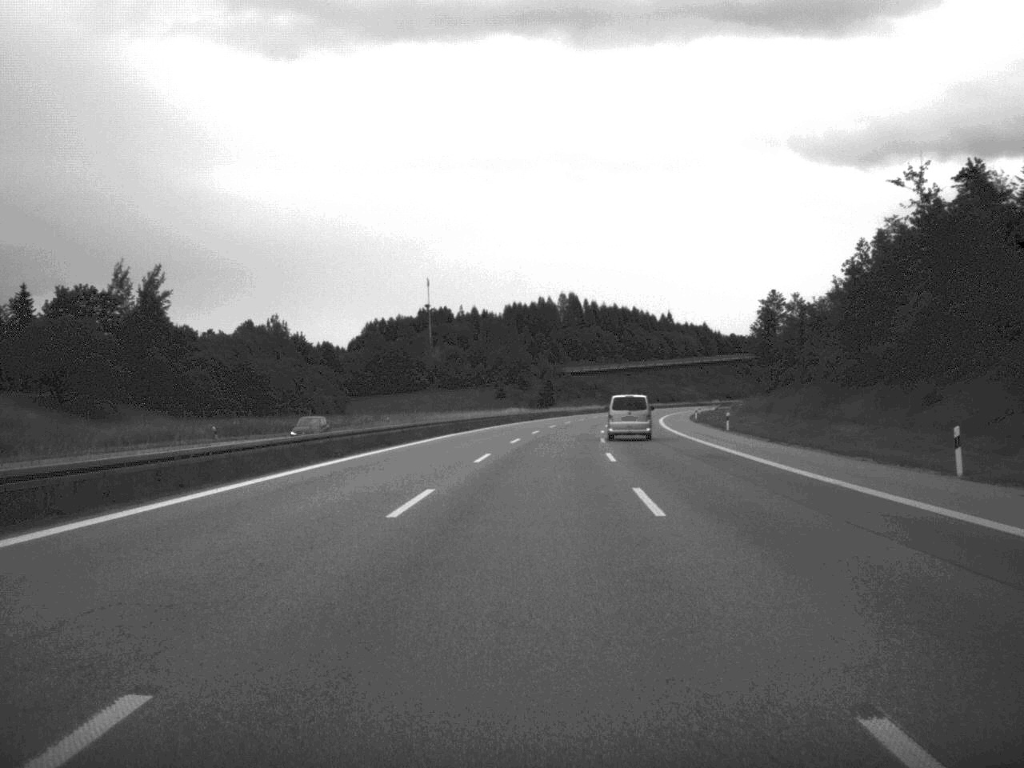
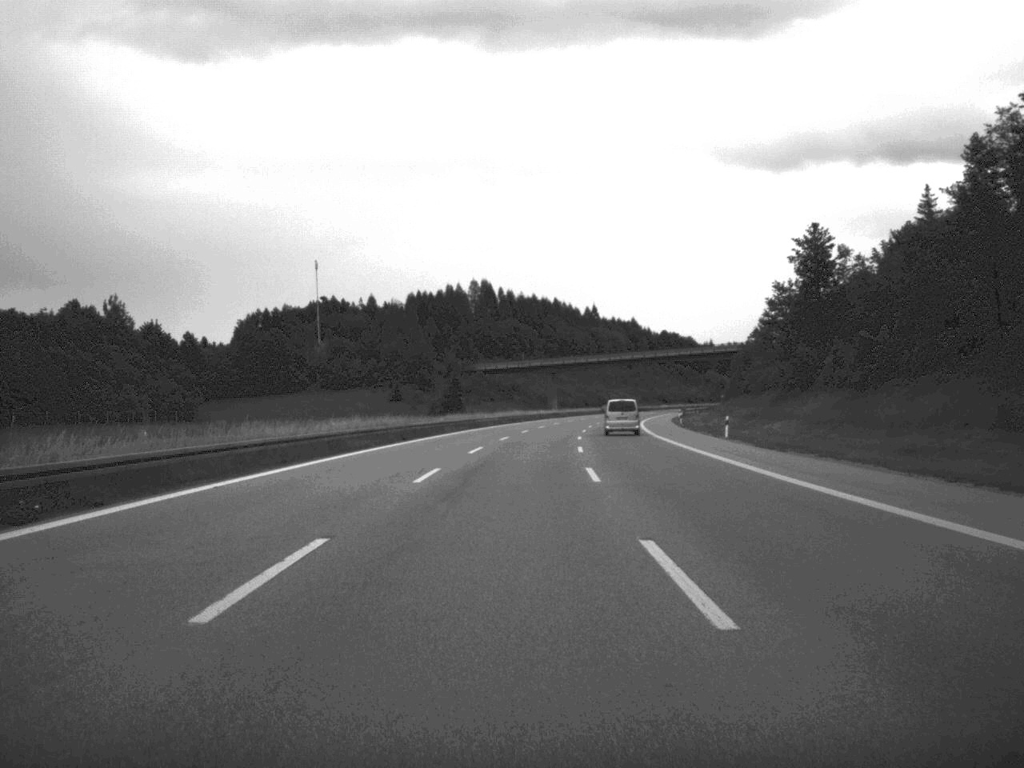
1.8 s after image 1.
(+2.1, +60.2) m; +4°
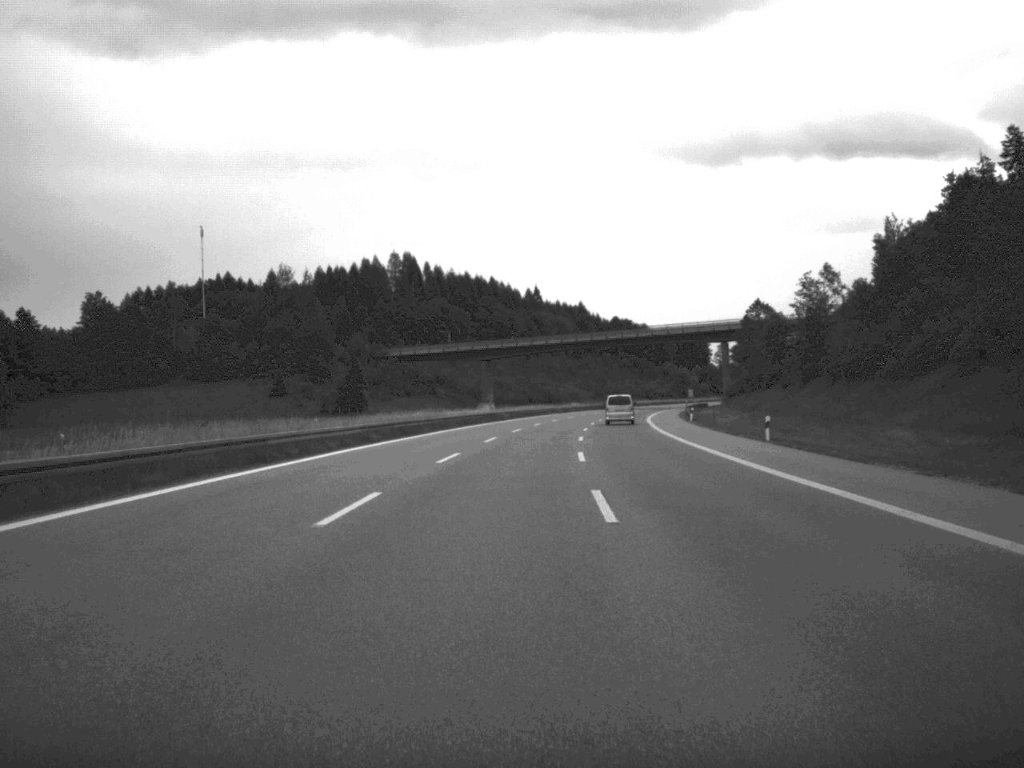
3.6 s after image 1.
(+1.5, +61.9) m; +3°
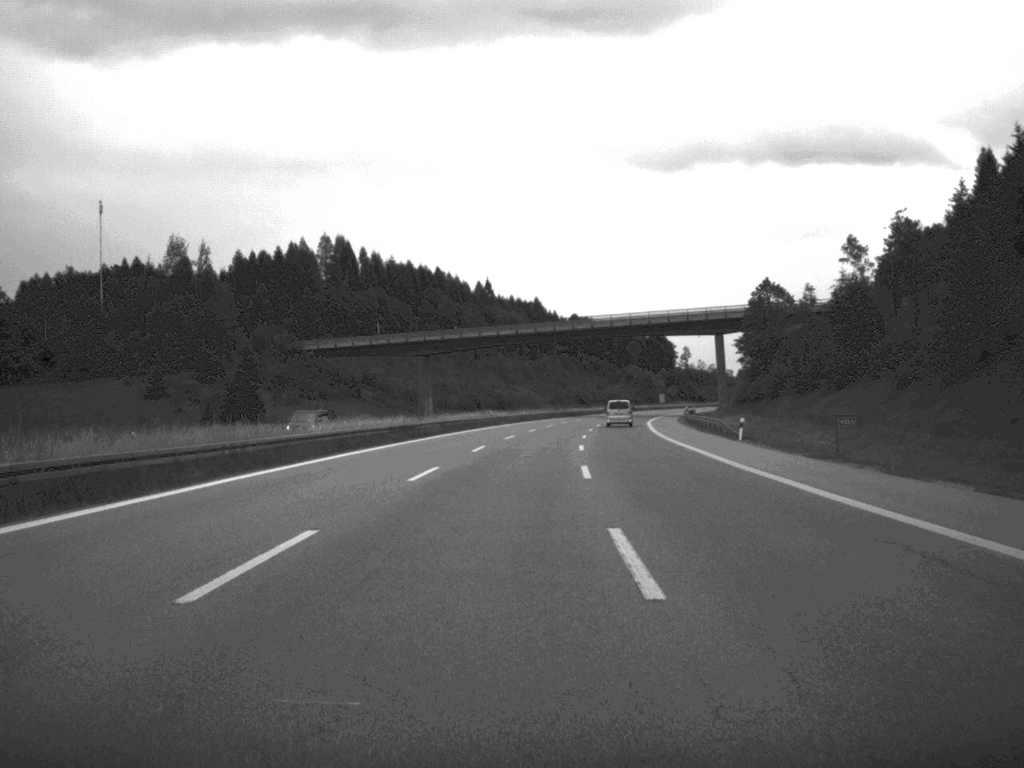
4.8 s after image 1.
(+0.7, +40.4) m; +2°
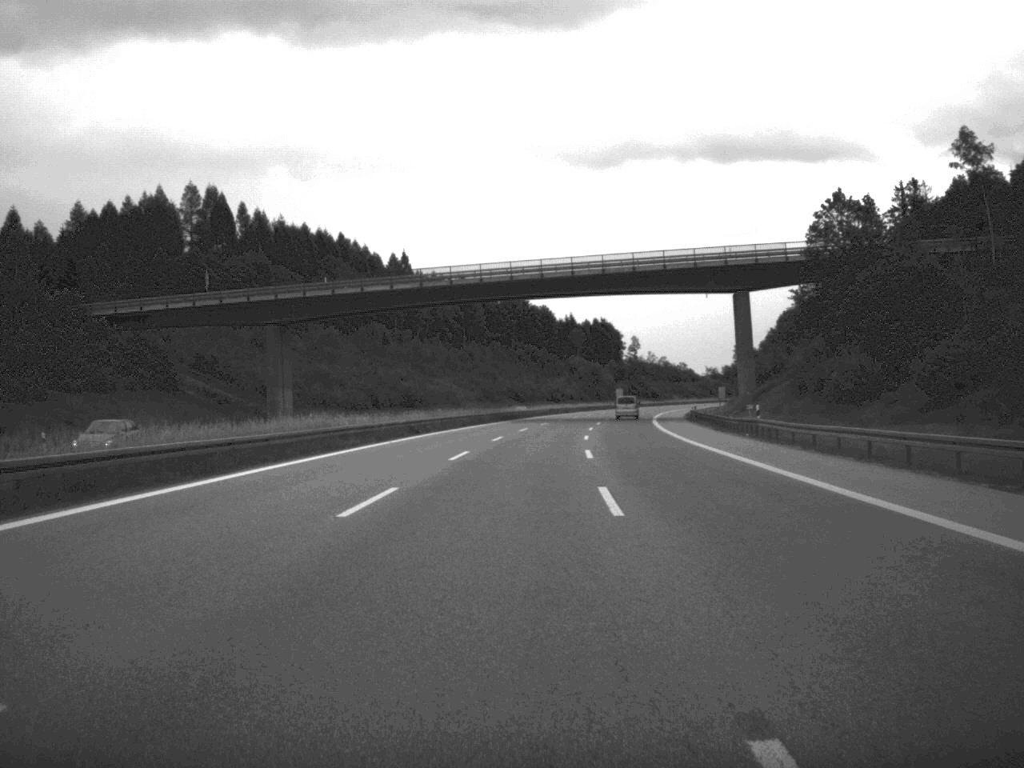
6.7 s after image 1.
(+1.7, +61.8) m; +3°
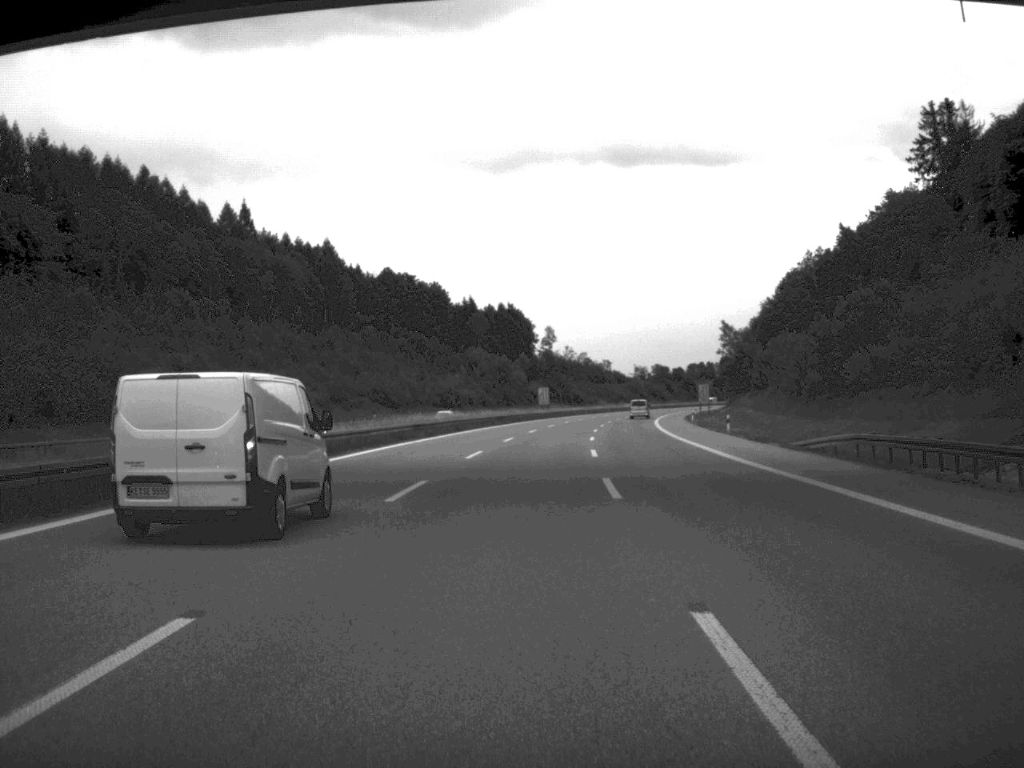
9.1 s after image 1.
(+3.2, +82.5) m; +4°
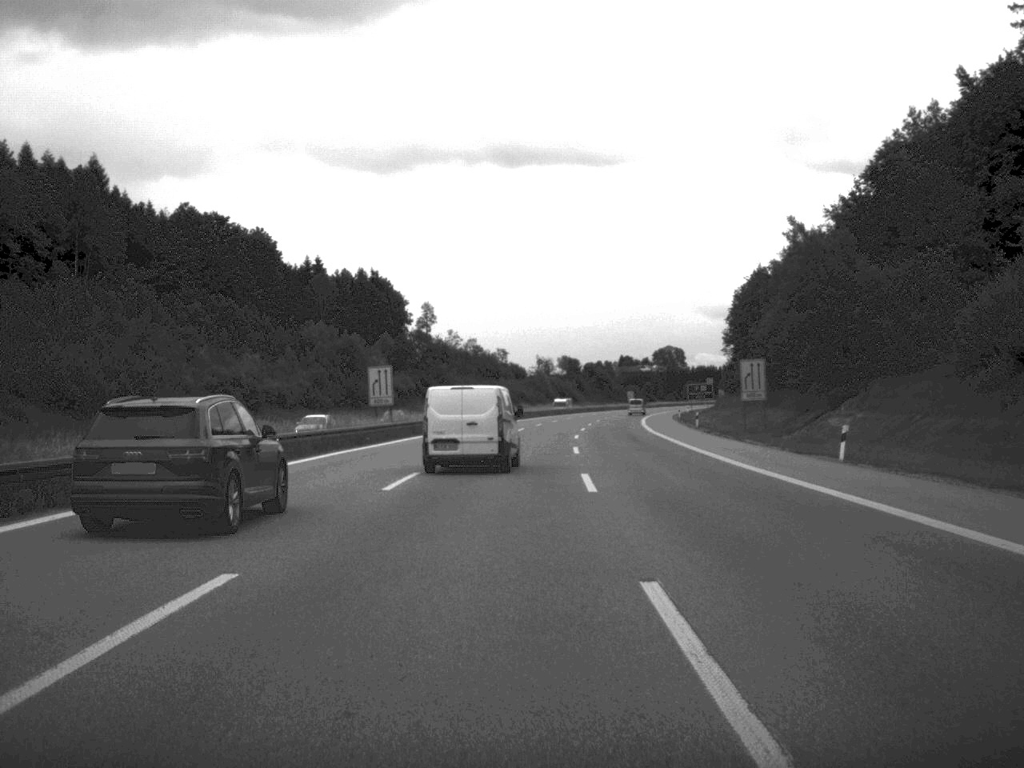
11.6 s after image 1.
(+3.7, +84.9) m; +5°
